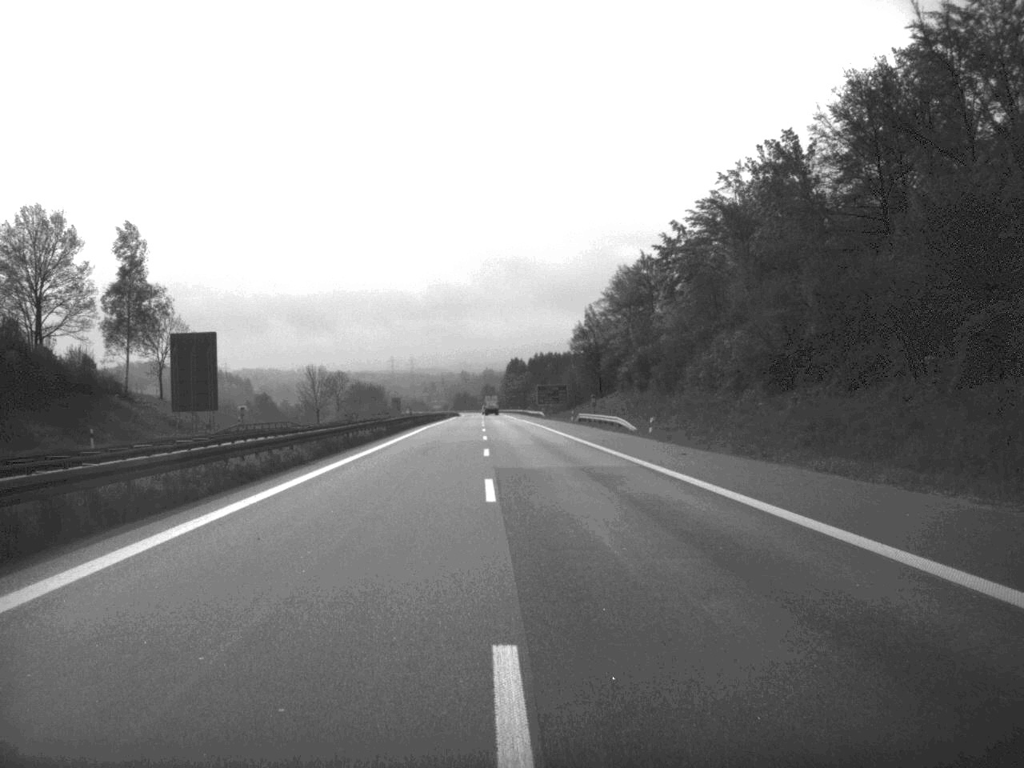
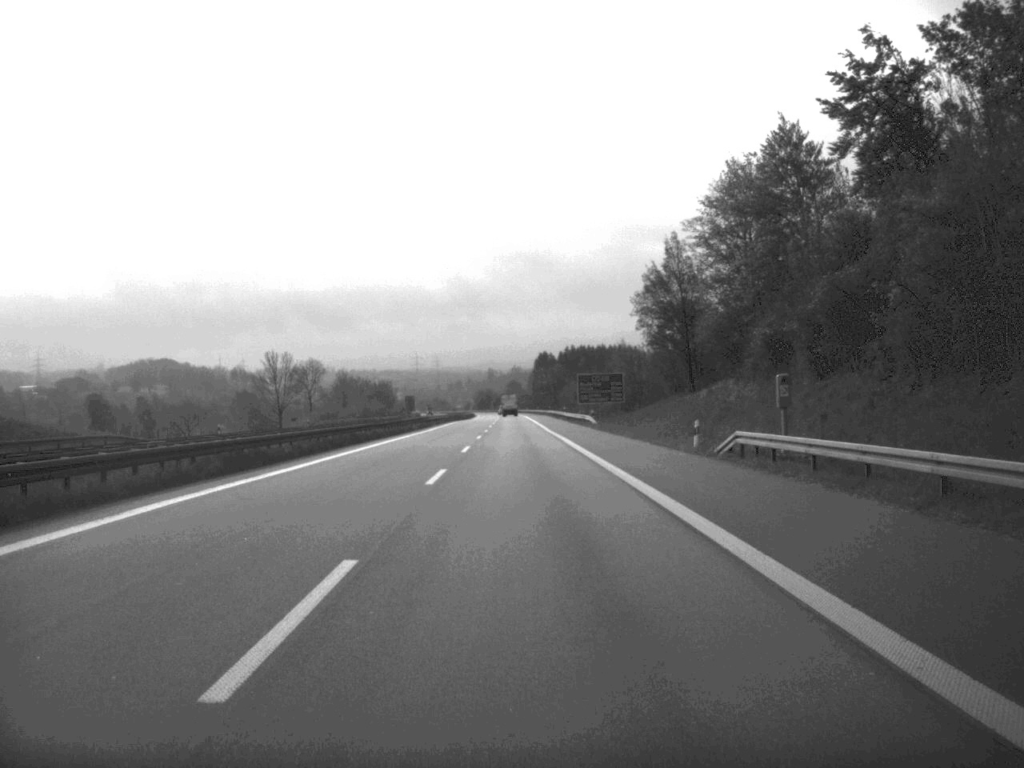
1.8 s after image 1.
(-0.8, +66.6) m; -1°
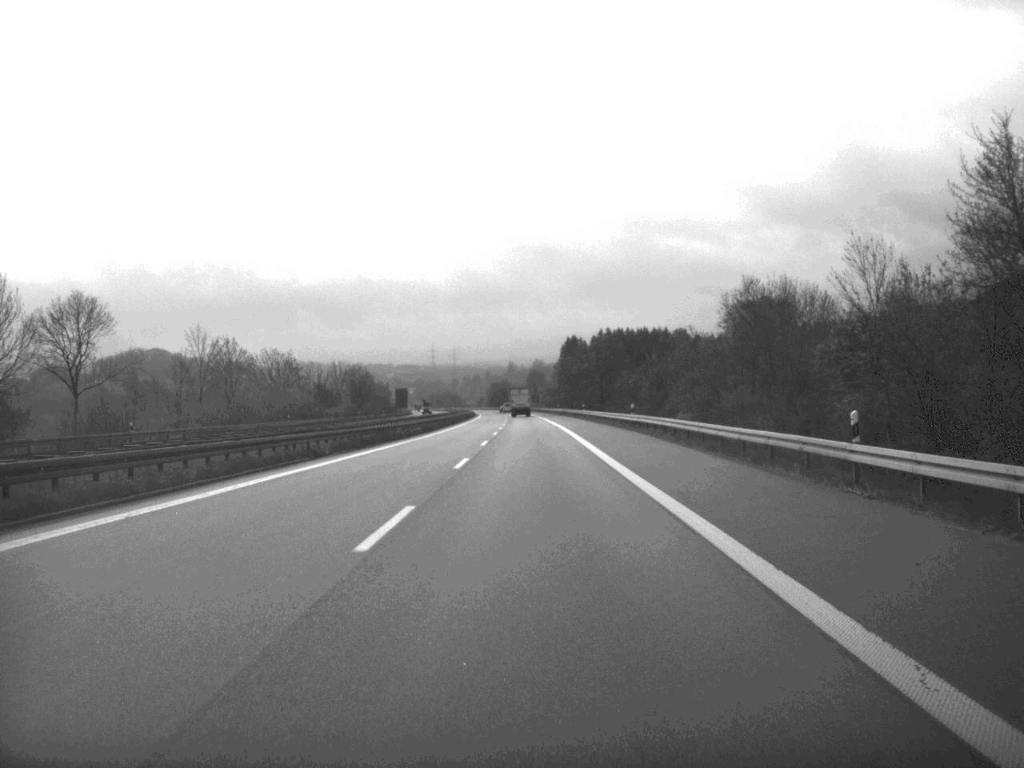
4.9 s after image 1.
(-1.4, +117.5) m; -1°
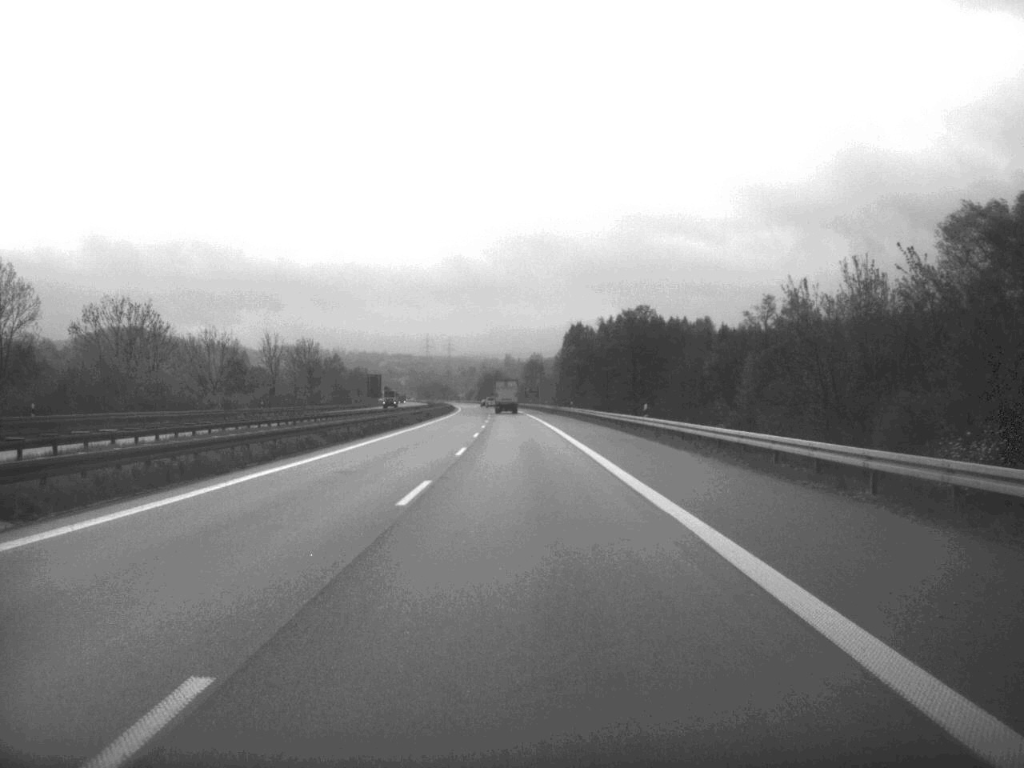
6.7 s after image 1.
(+0.1, +65.2) m; 0°
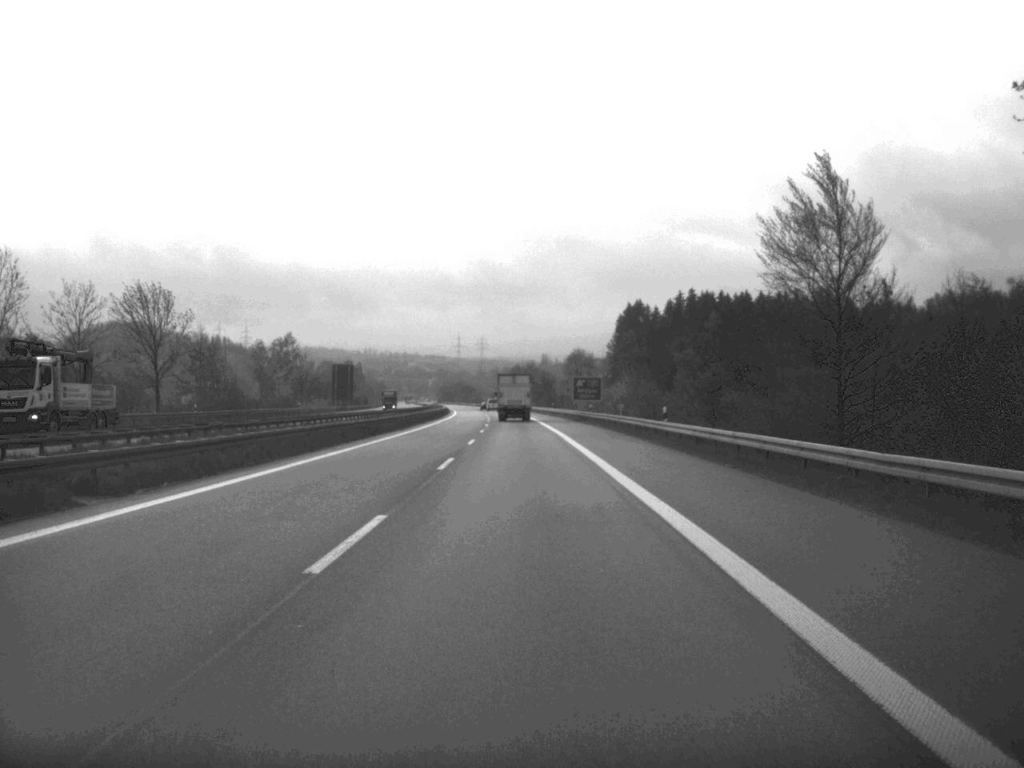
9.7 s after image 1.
(-1.5, +113.8) m; -2°
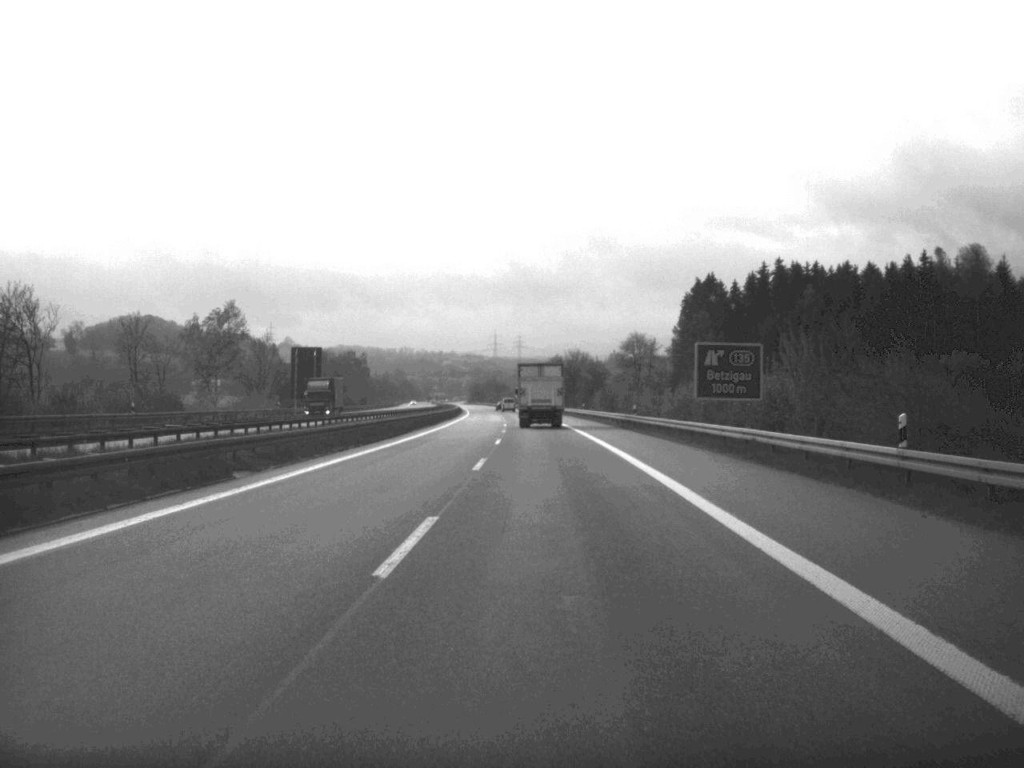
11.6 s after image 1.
(-0.9, +70.4) m; -2°
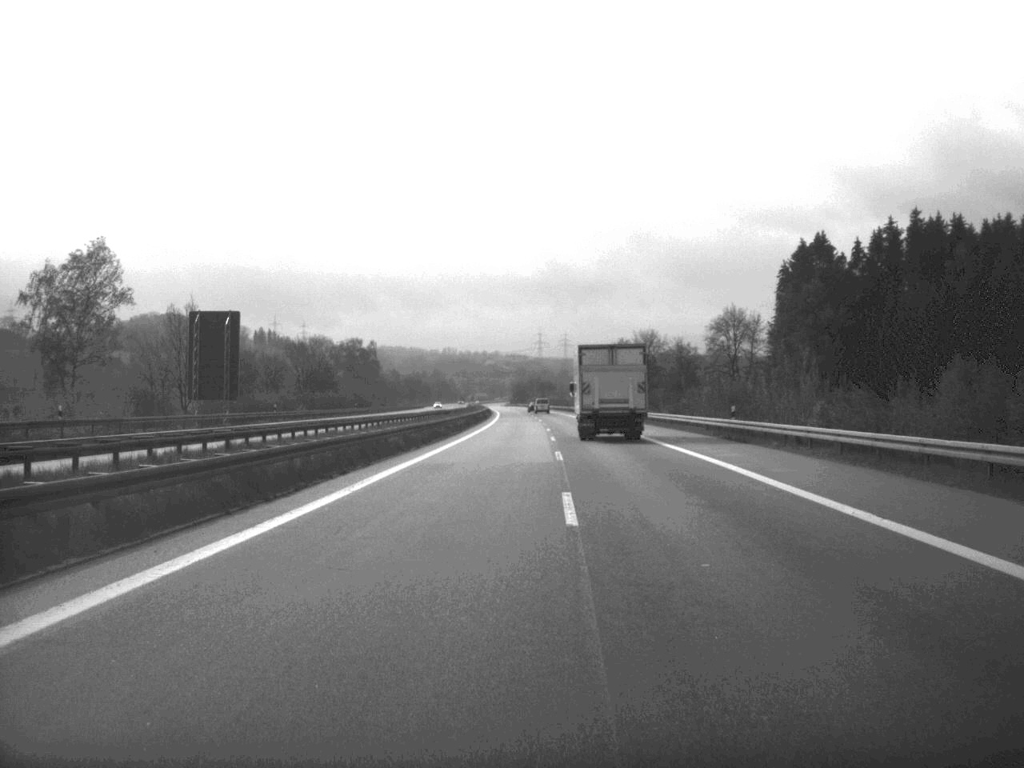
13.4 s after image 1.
(-1.4, +66.1) m; -2°
